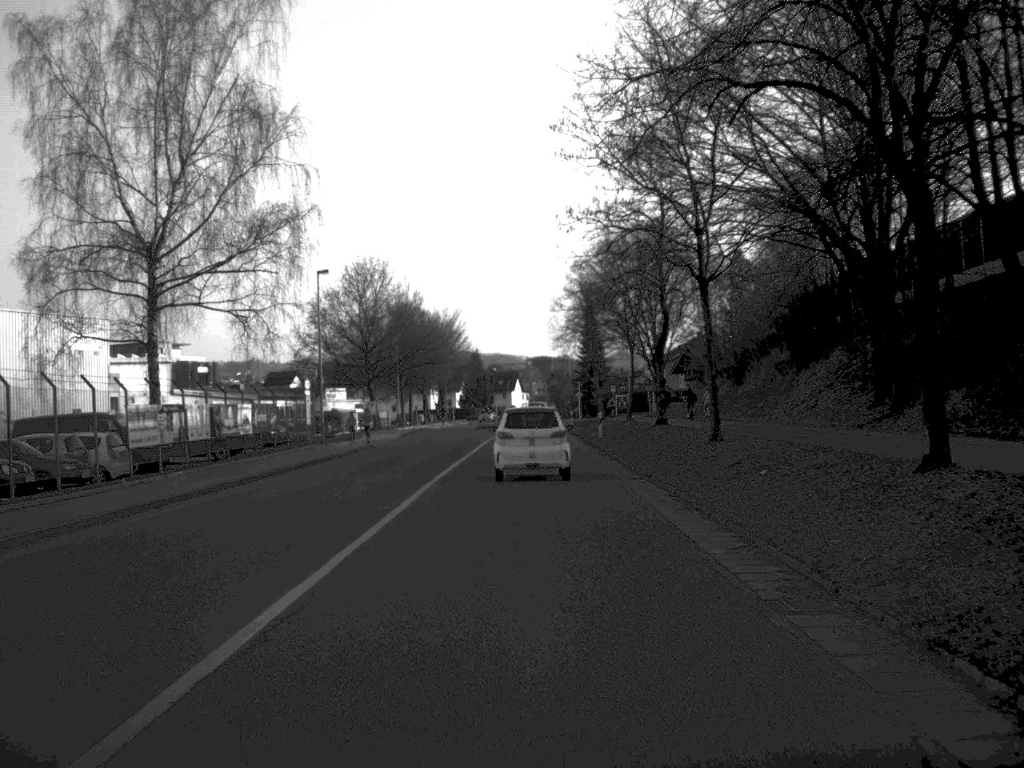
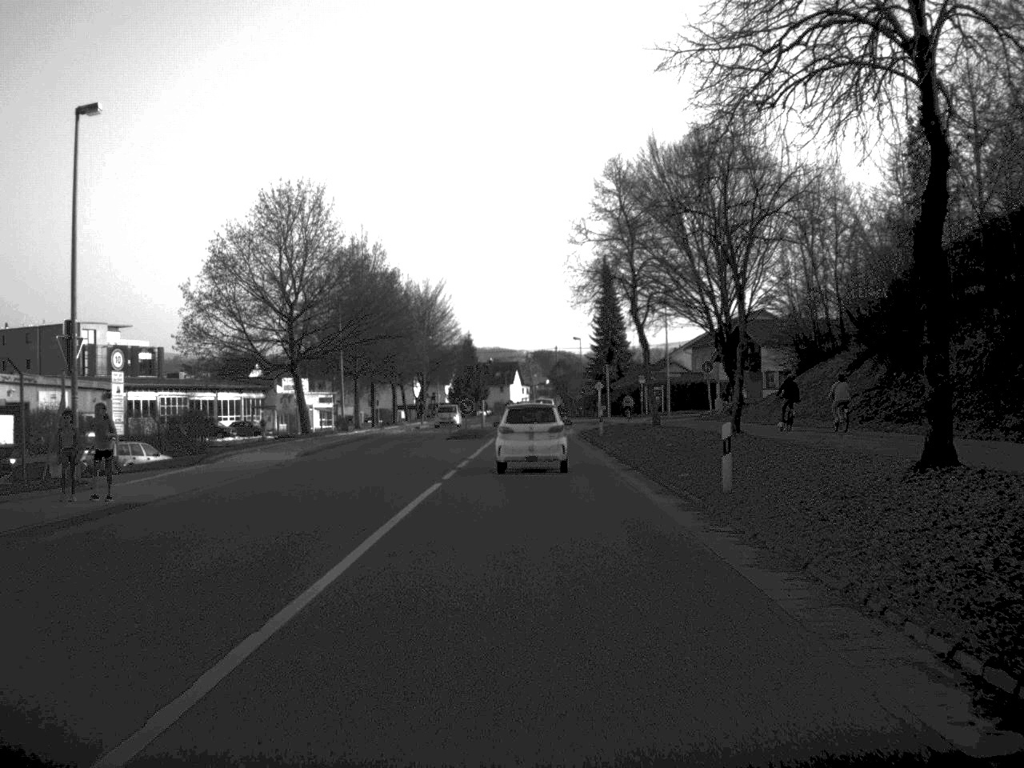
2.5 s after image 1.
(0.0, +31.6) m; 0°
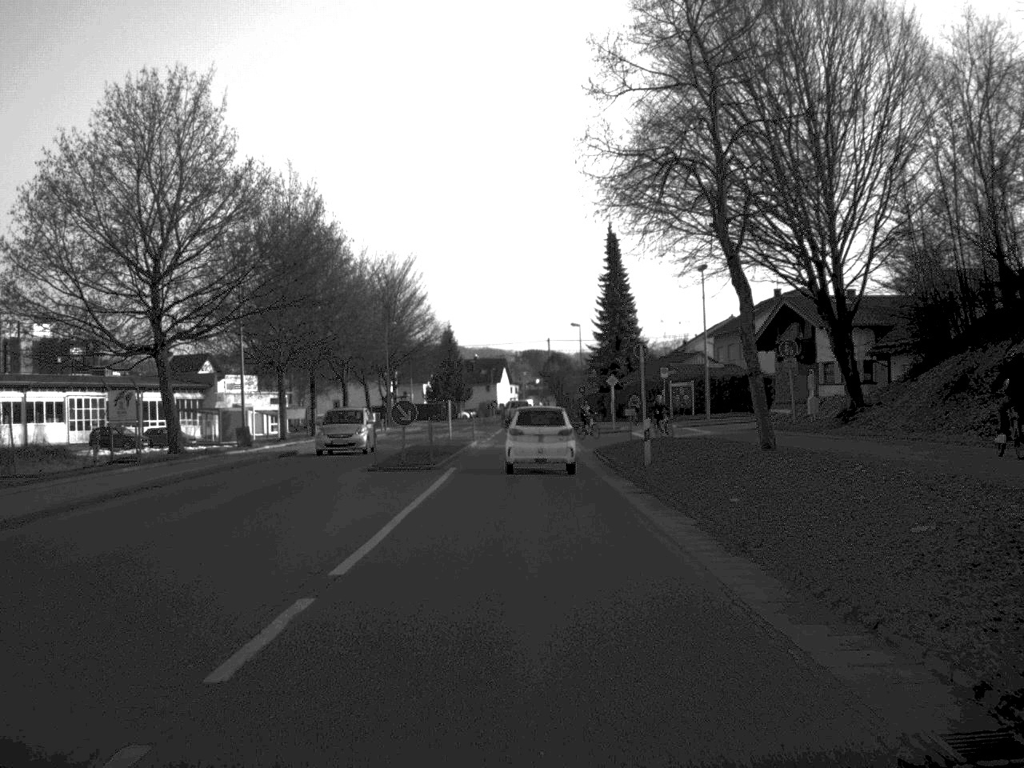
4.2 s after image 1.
(+0.1, +22.7) m; 0°
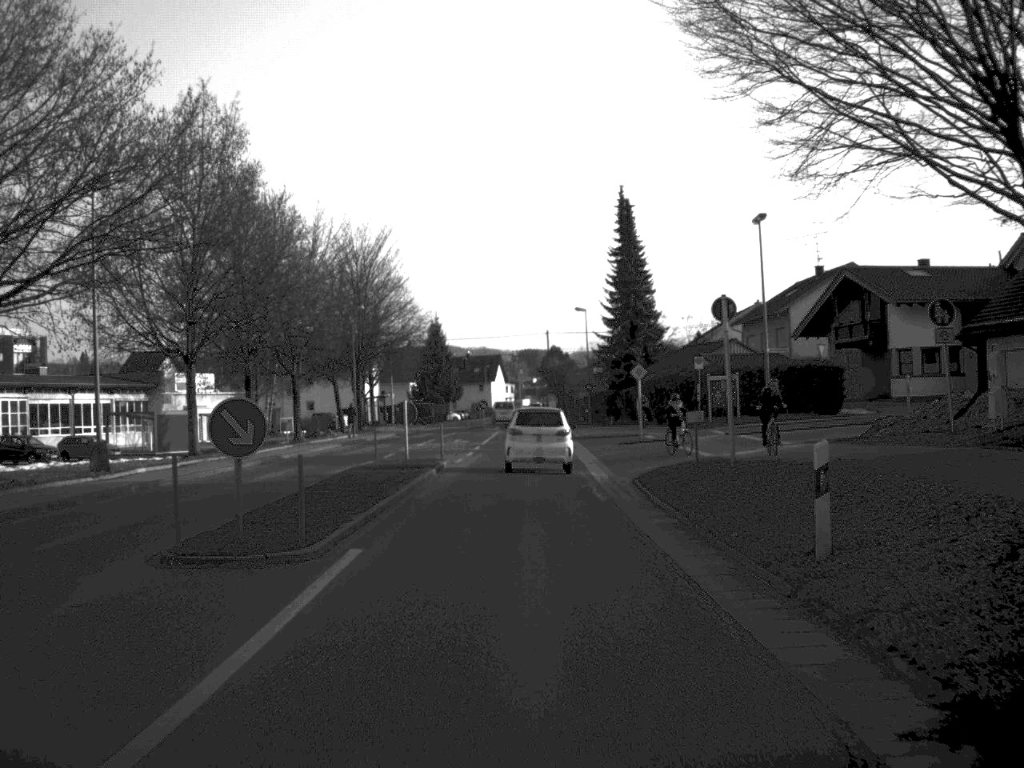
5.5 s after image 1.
(0.0, +16.5) m; 0°
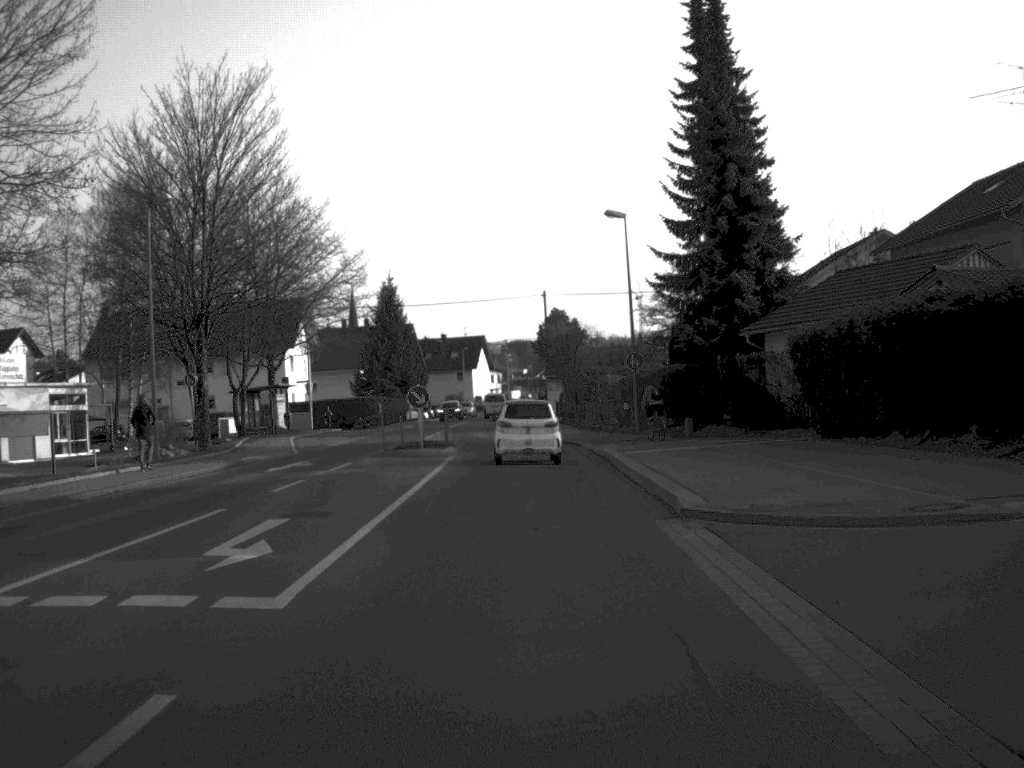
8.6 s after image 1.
(+0.1, +41.2) m; +1°
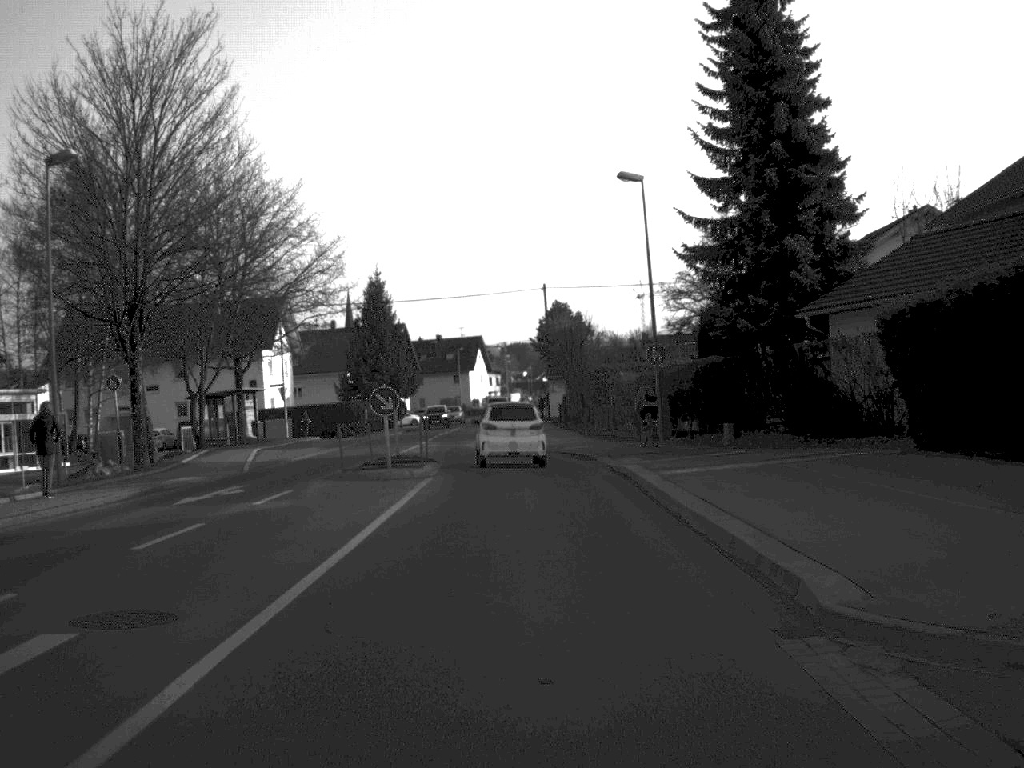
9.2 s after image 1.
(0.0, +8.0) m; 0°
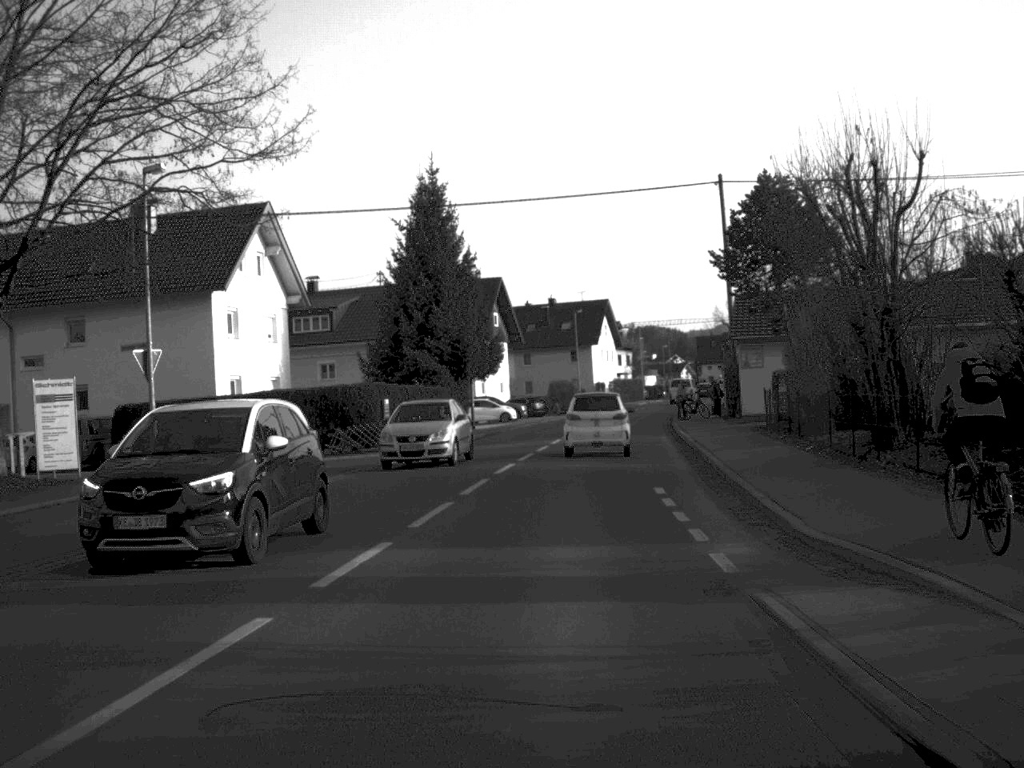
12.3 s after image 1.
(-1.3, +39.9) m; -6°
